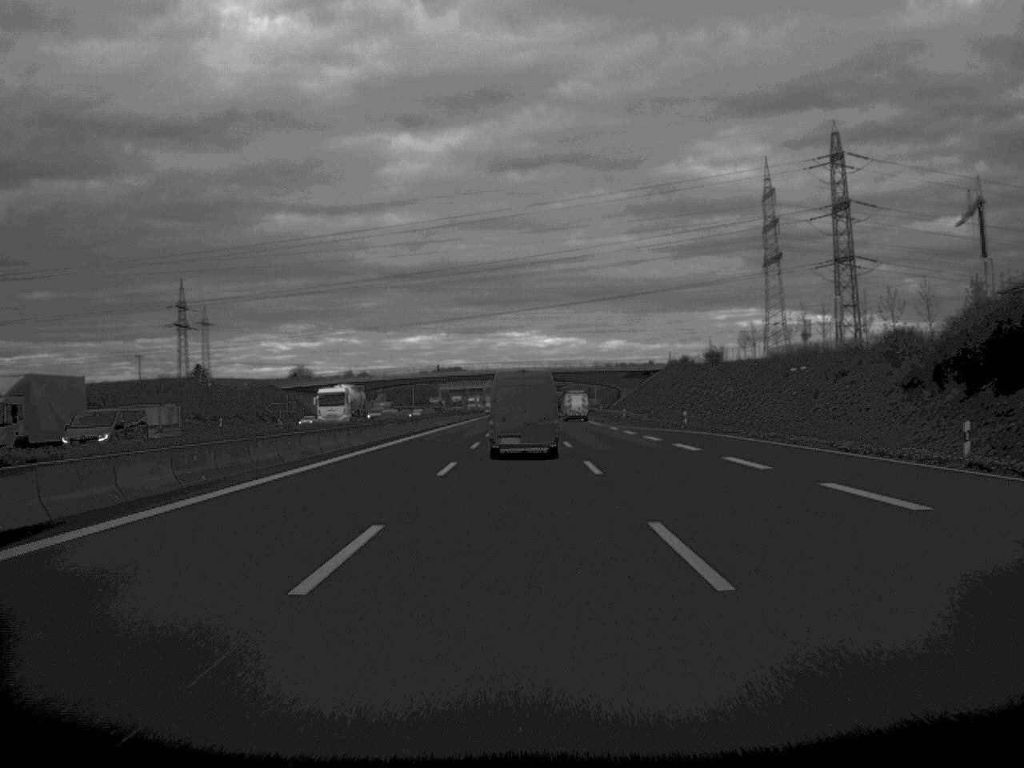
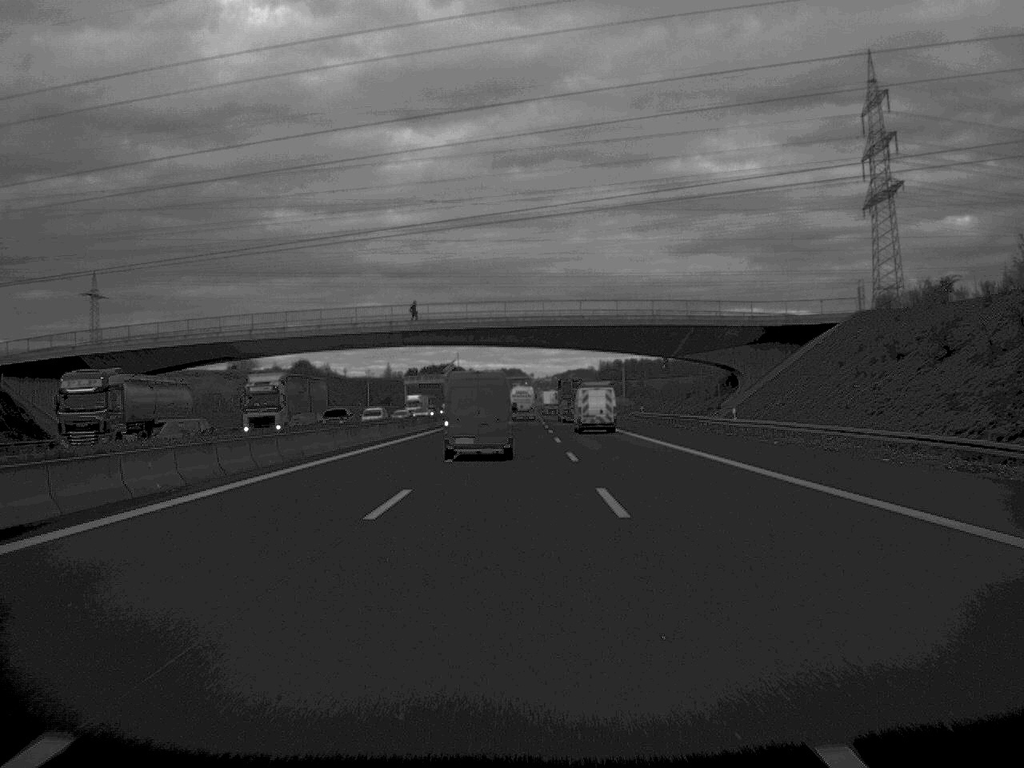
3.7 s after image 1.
(+0.1, +118.0) m; 0°
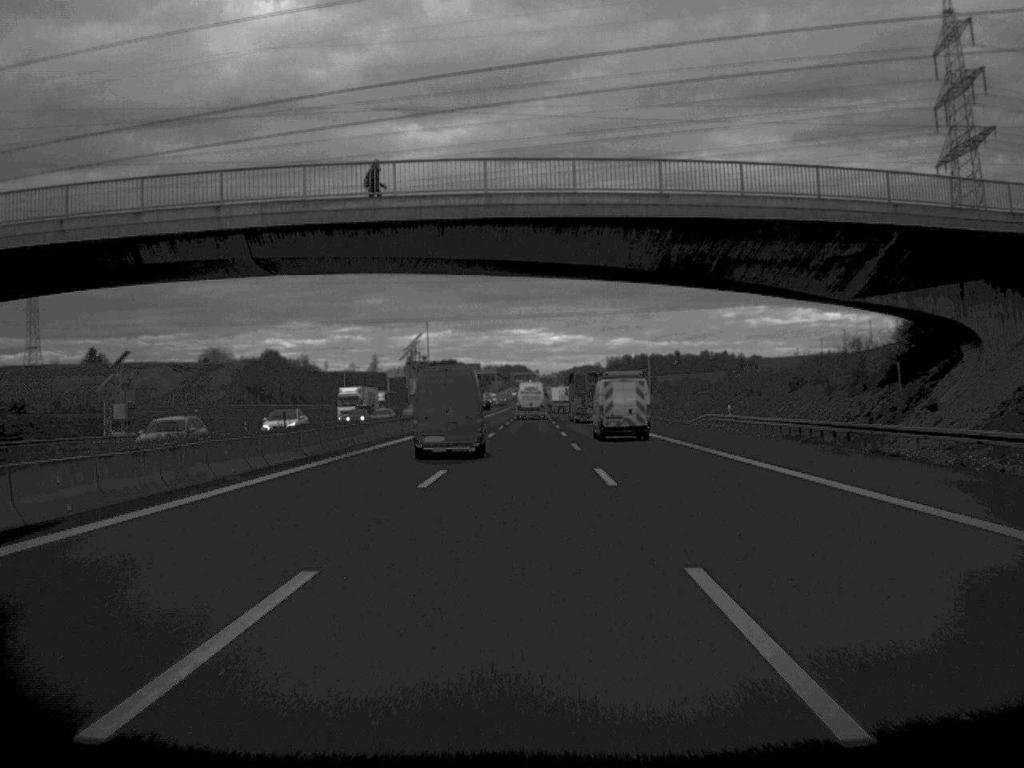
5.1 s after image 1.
(-0.1, +47.3) m; 0°
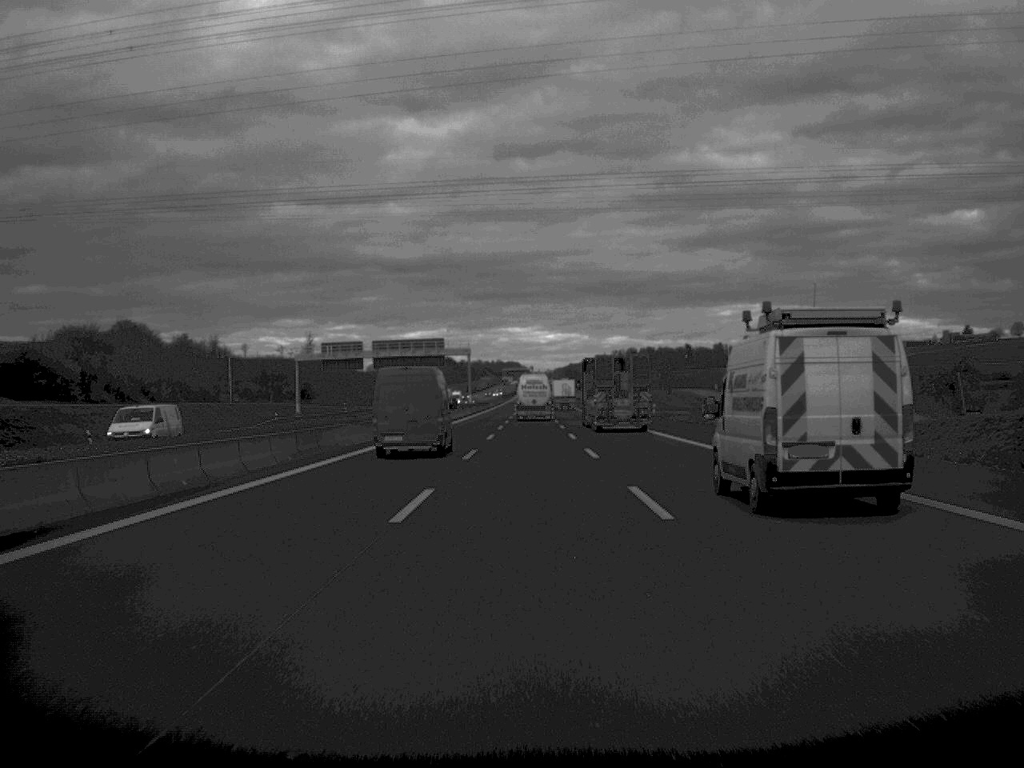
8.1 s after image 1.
(+0.3, +96.2) m; 0°
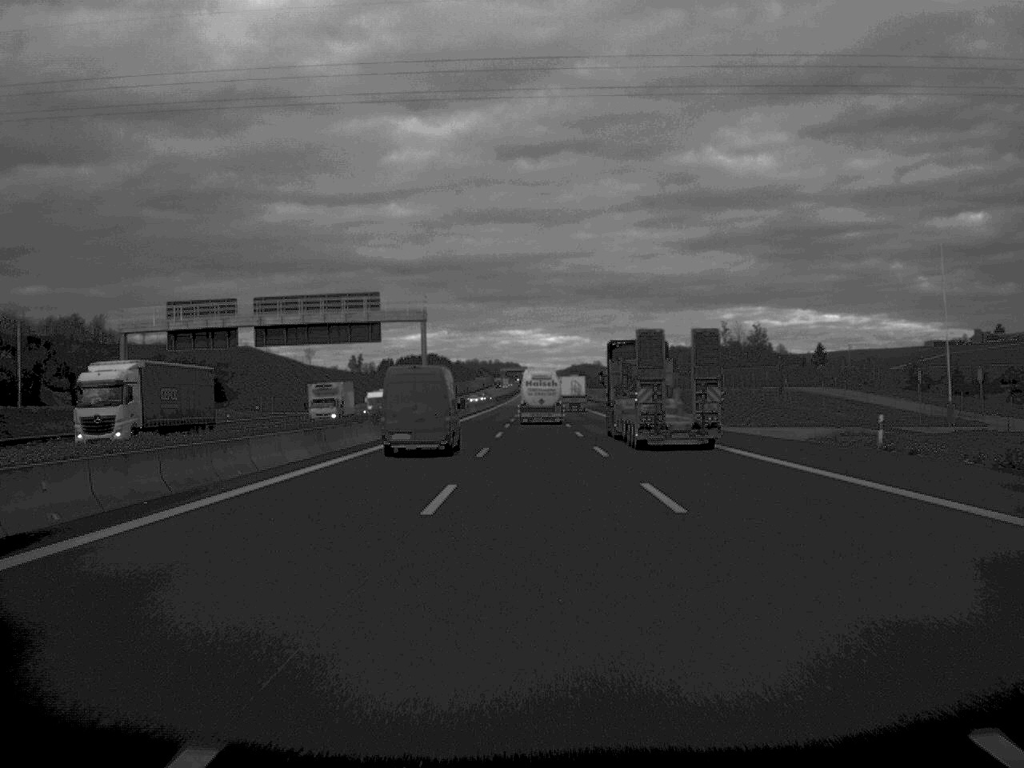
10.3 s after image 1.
(0.0, +70.4) m; 0°
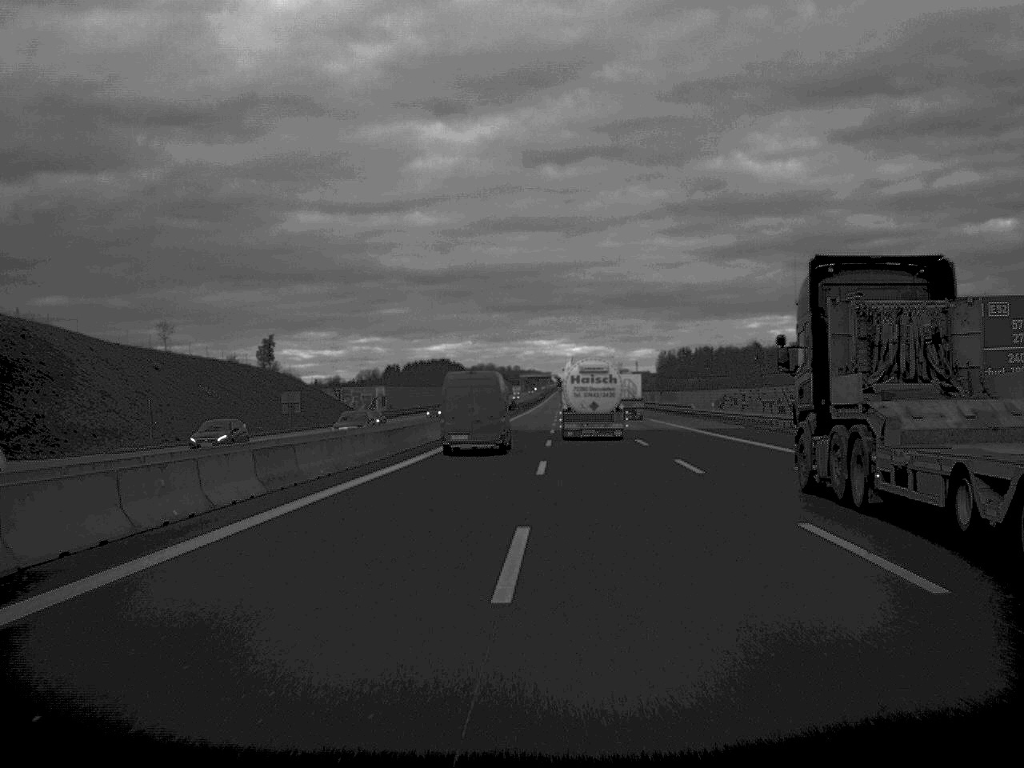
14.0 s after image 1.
(-0.5, +114.6) m; -1°
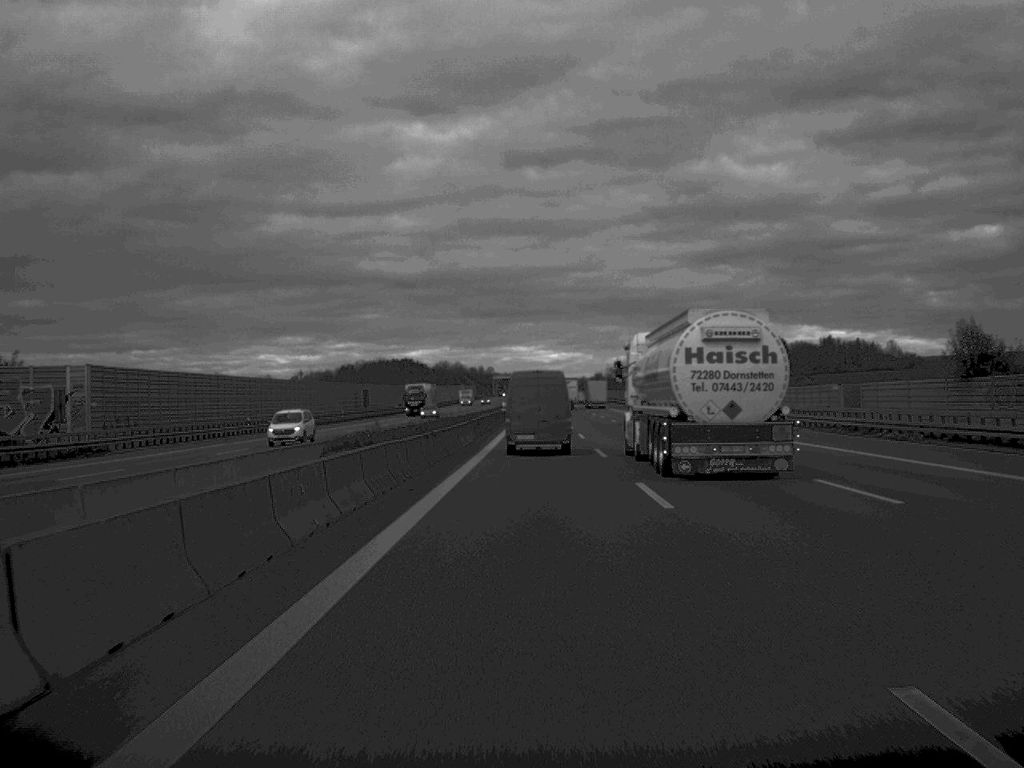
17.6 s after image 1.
(+0.8, +116.7) m; +1°
